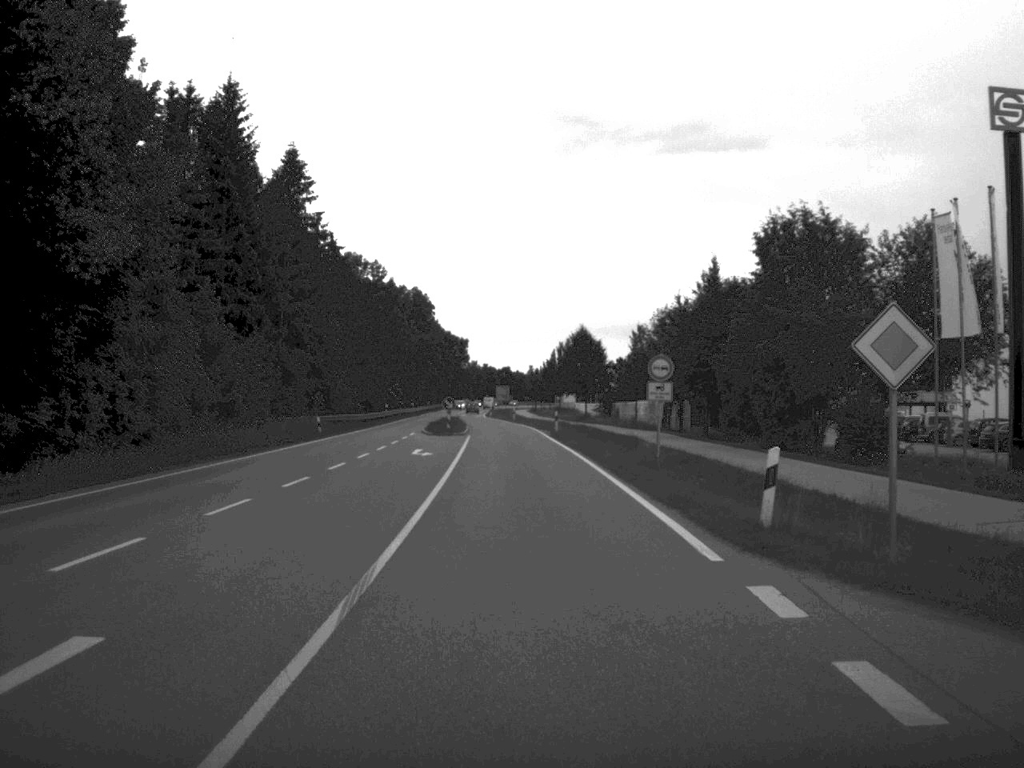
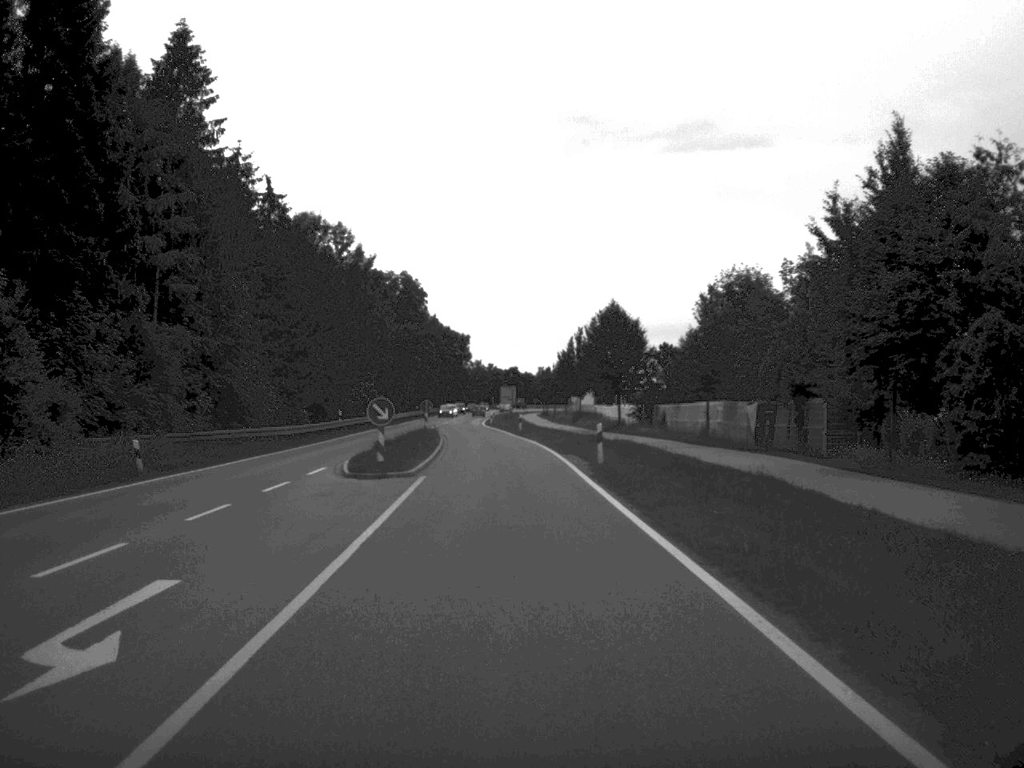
(-0.1, +29.5) m; 0°
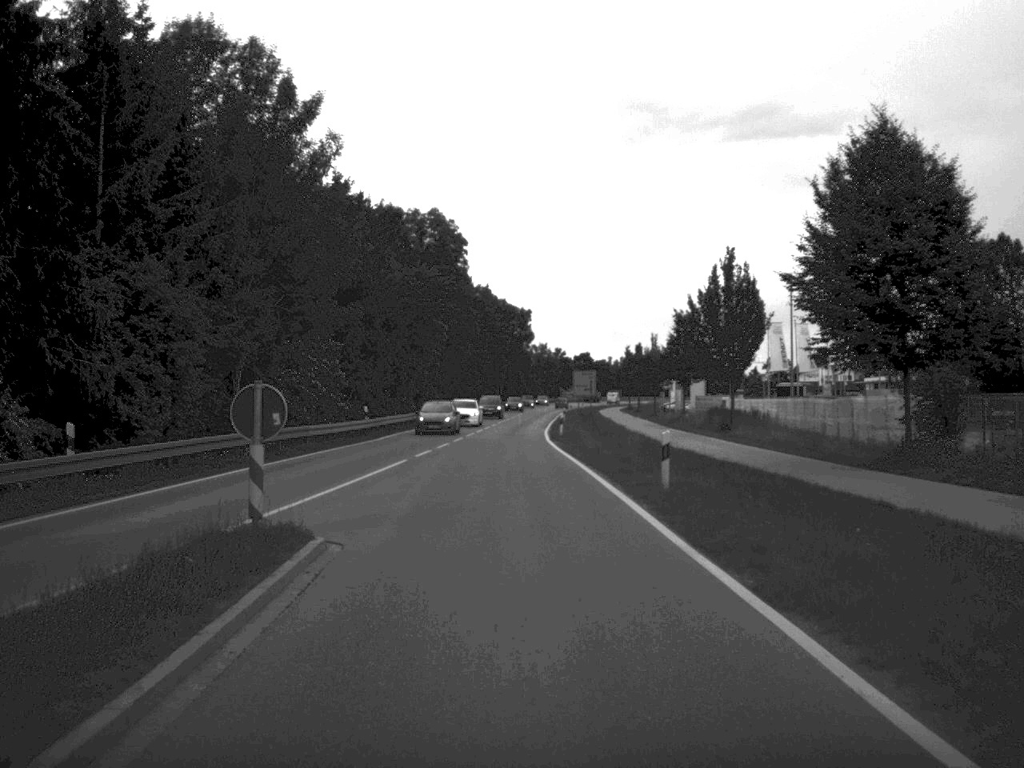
(-1.4, +49.9) m; -3°
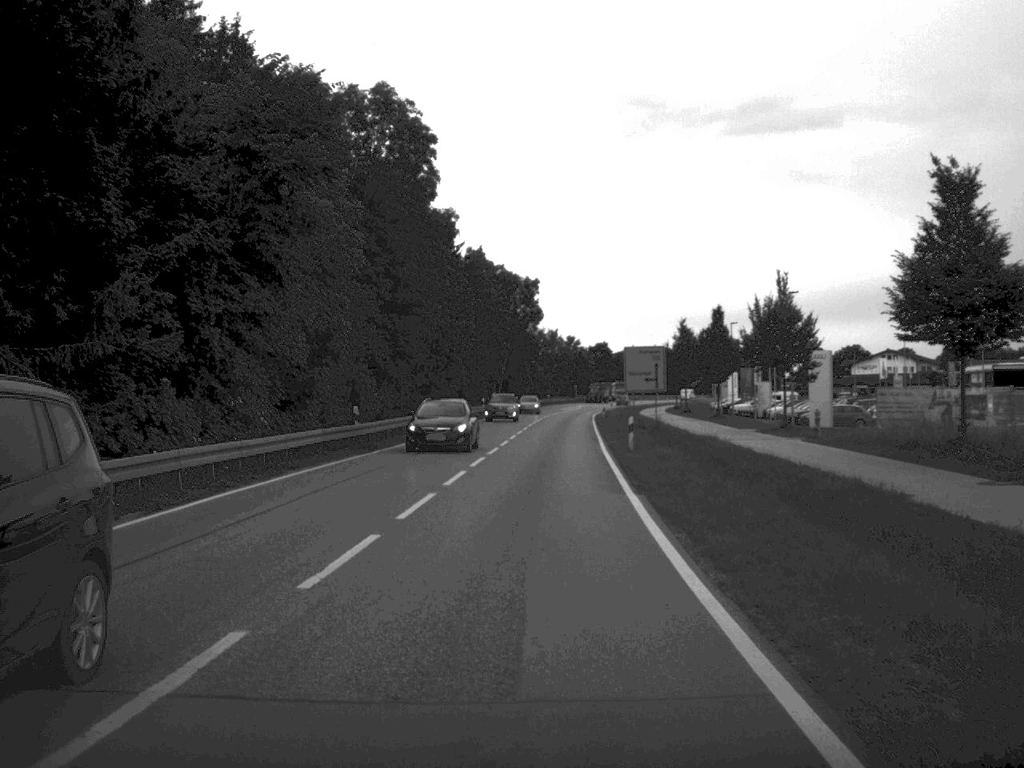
(-0.5, +48.2) m; 0°
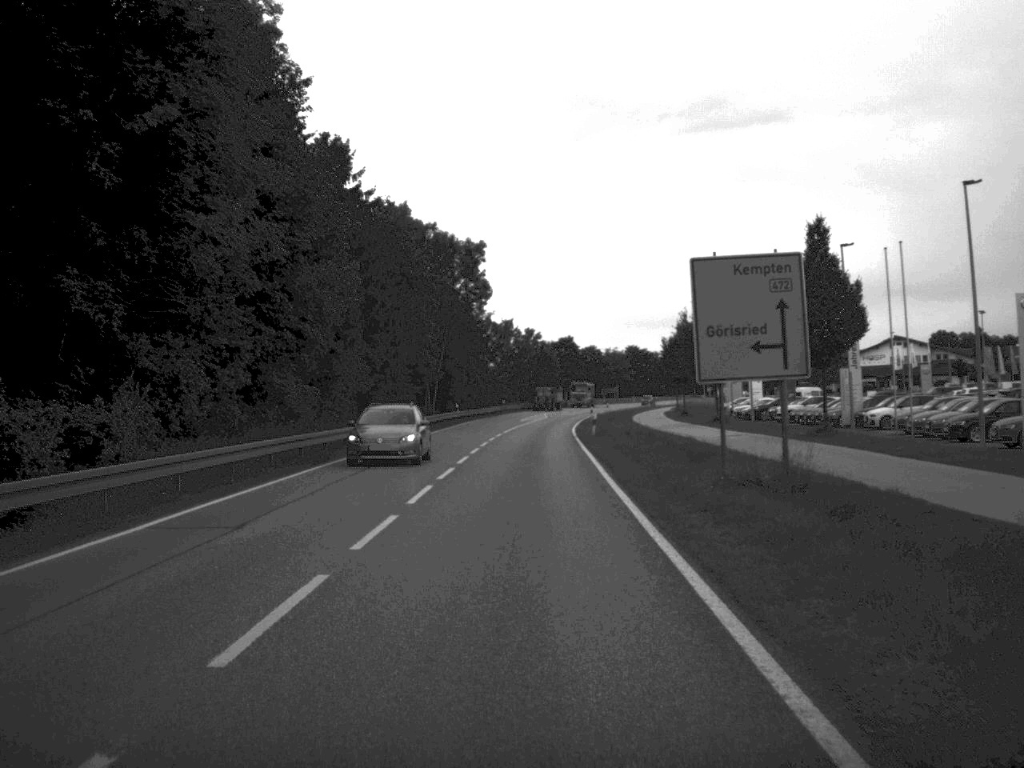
(+0.9, +37.9) m; +2°
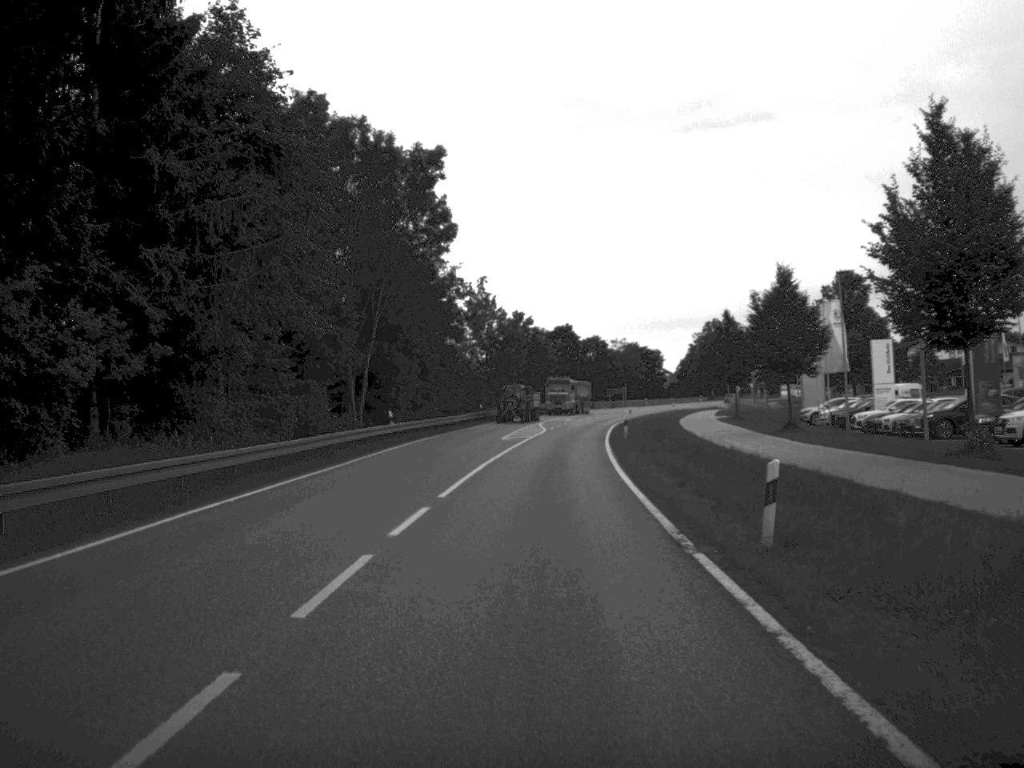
(+0.1, +39.2) m; 0°
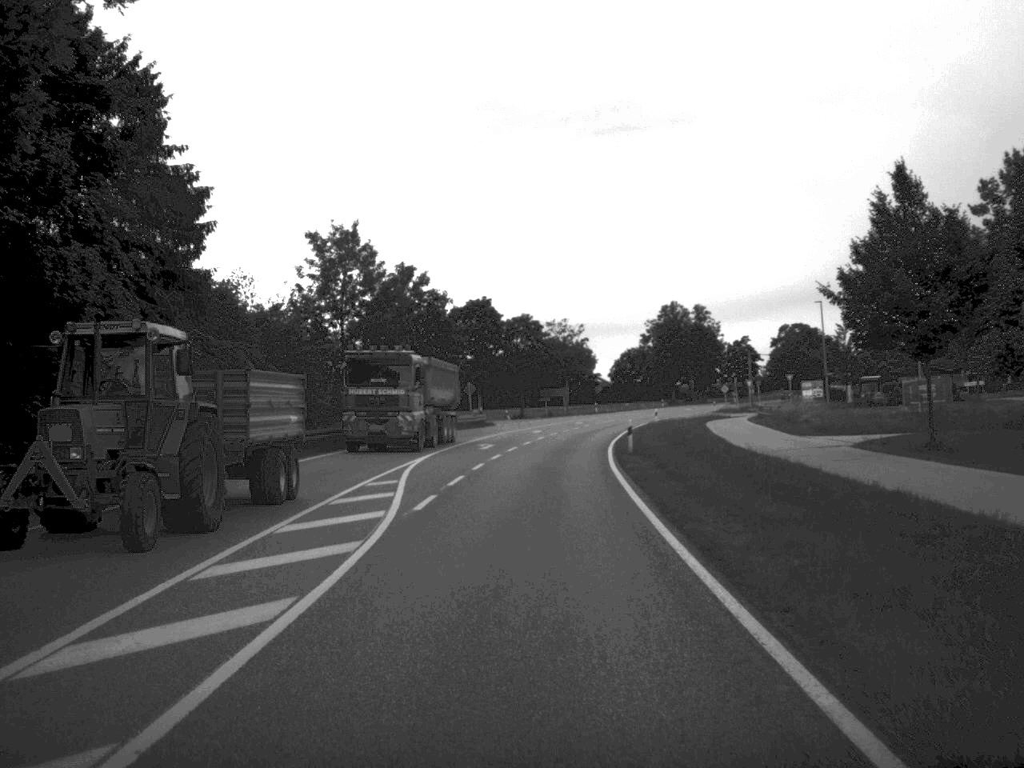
(+1.6, +51.5) m; +3°
